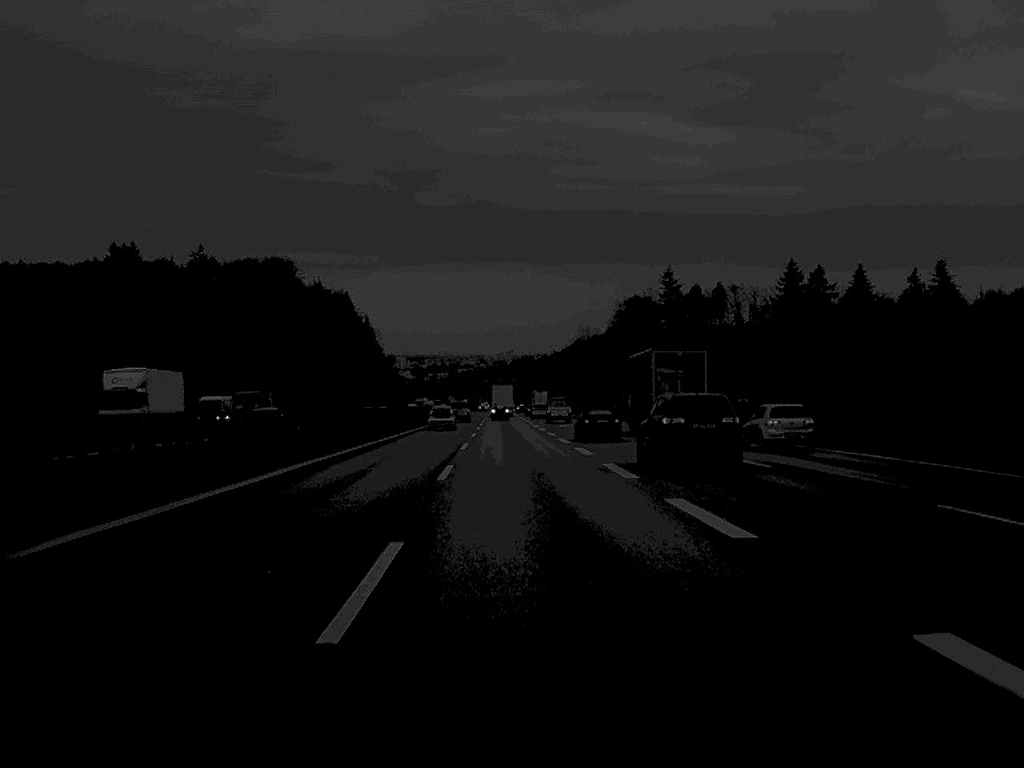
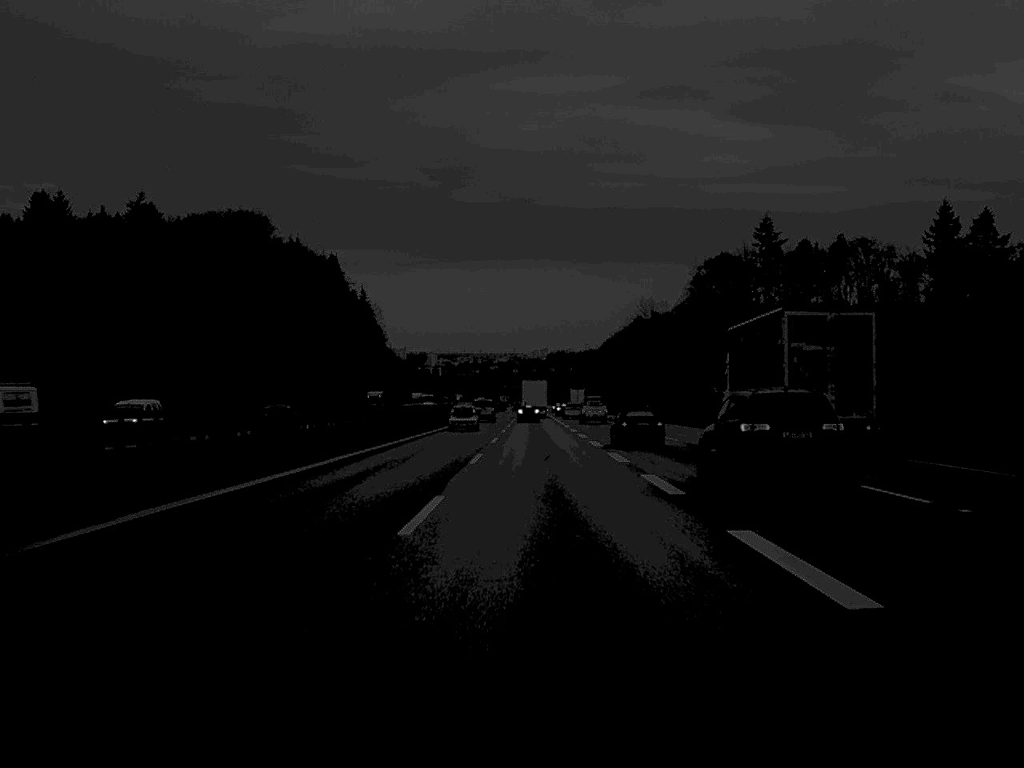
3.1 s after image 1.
(-1.9, +100.8) m; -1°
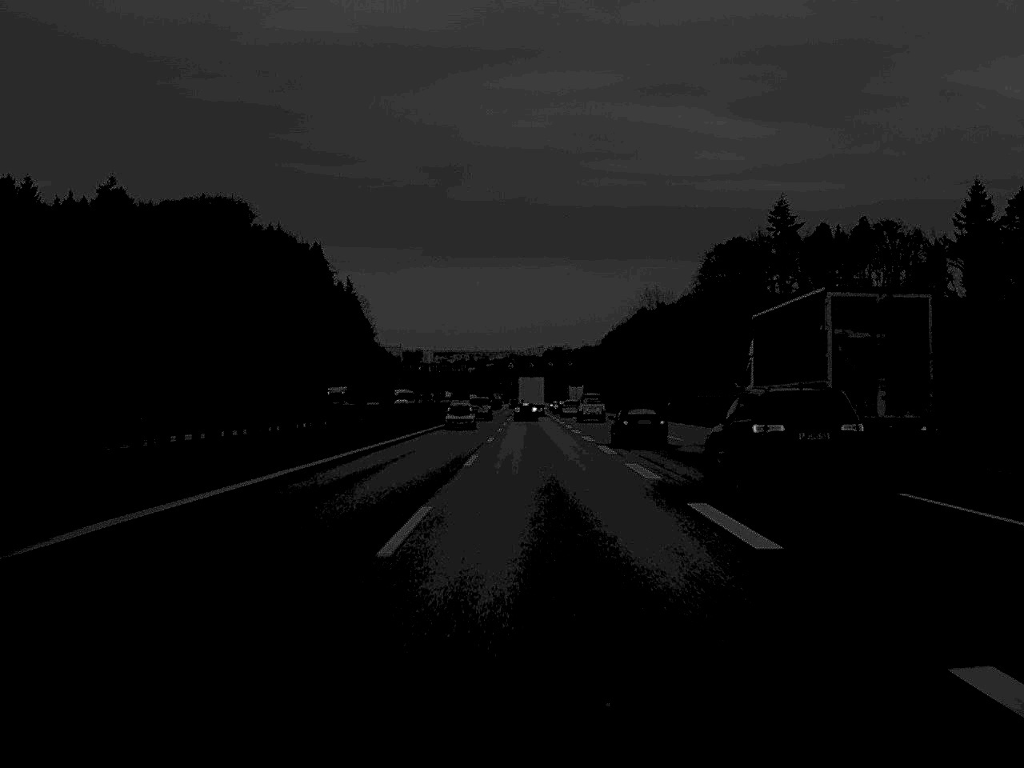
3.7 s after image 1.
(0.0, +20.1) m; 0°
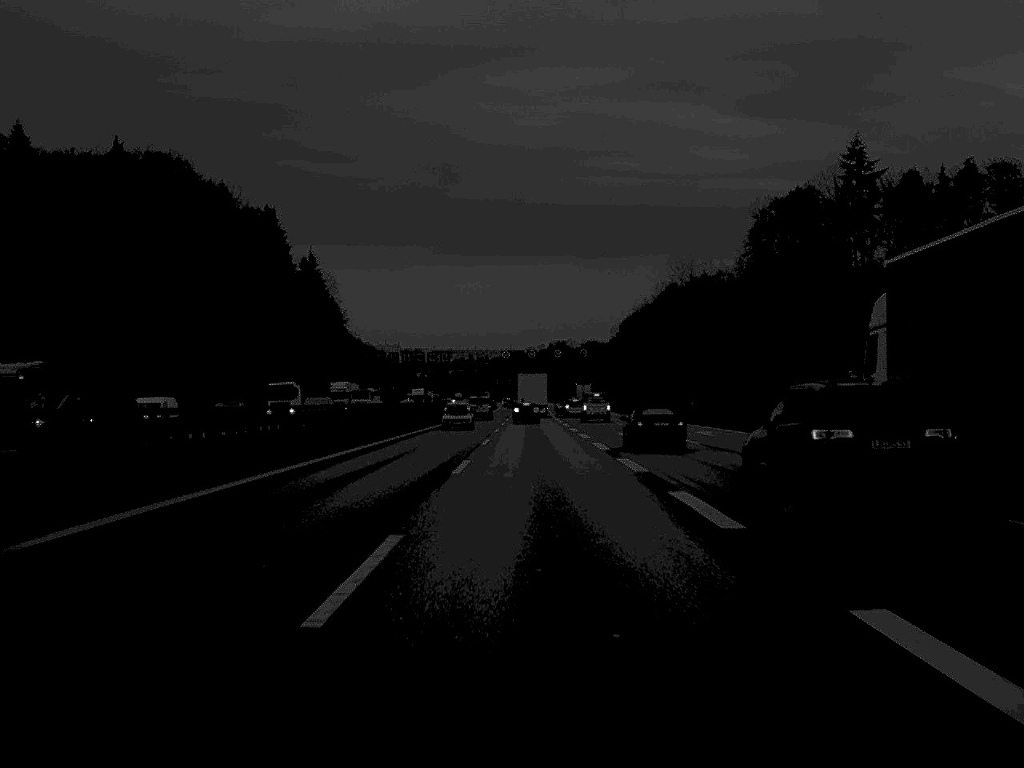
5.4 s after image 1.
(0.0, +57.9) m; 0°
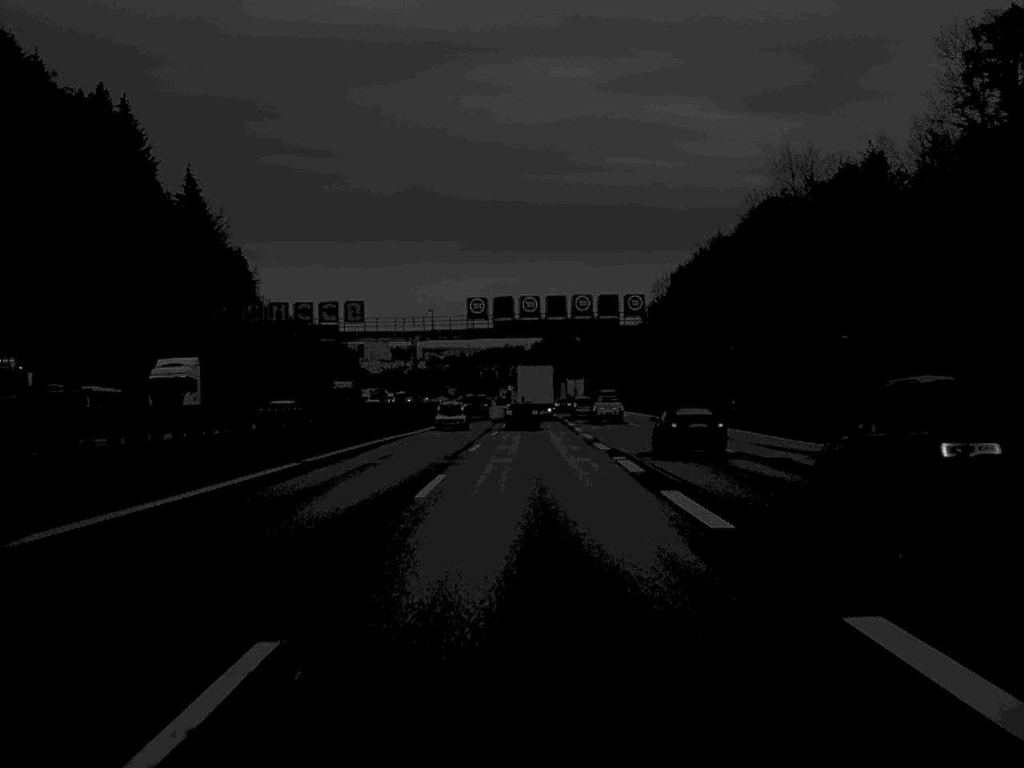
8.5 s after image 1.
(+0.2, +96.0) m; 0°
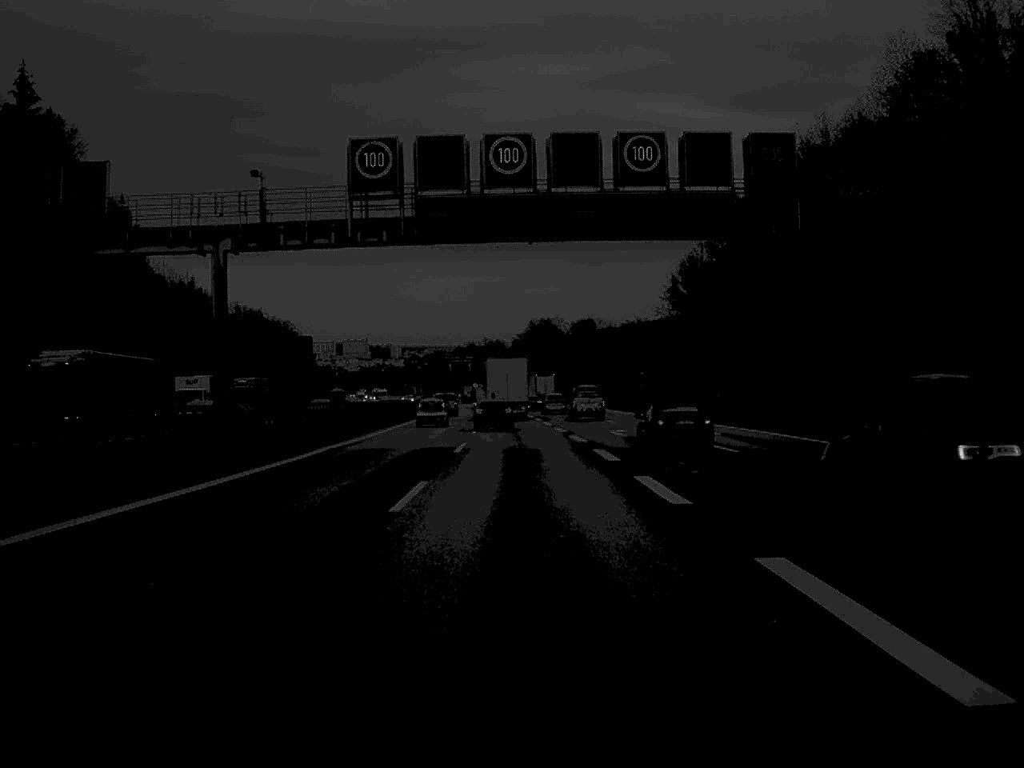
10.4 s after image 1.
(+0.4, +56.5) m; +1°
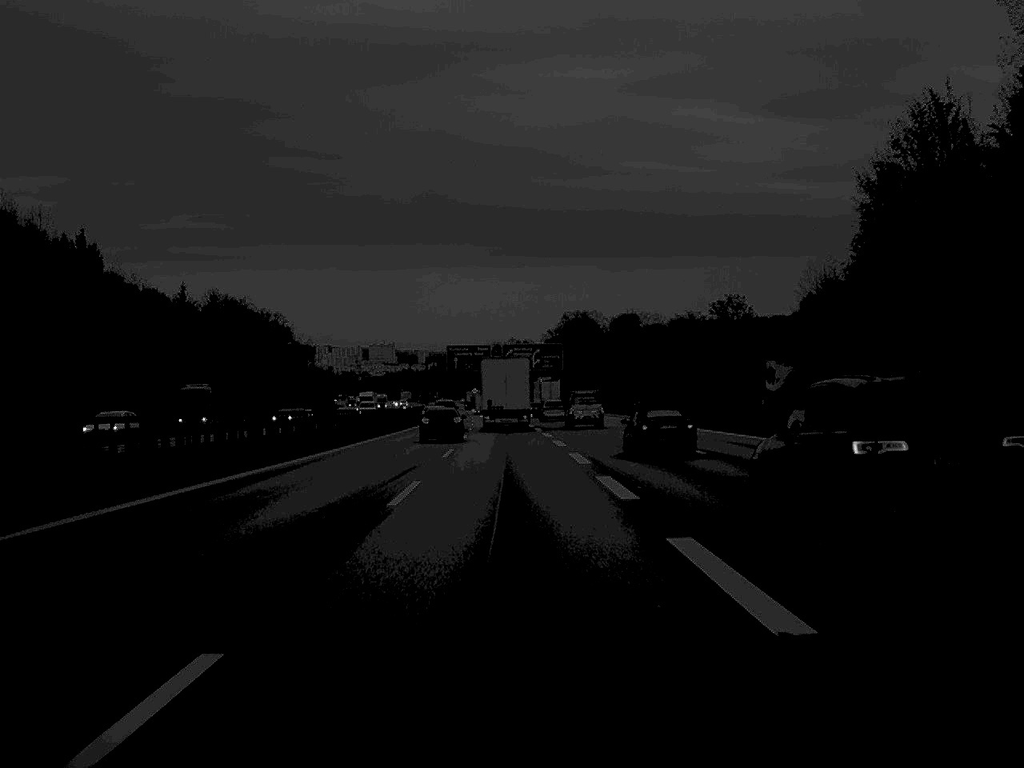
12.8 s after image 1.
(-0.7, +69.0) m; -1°
